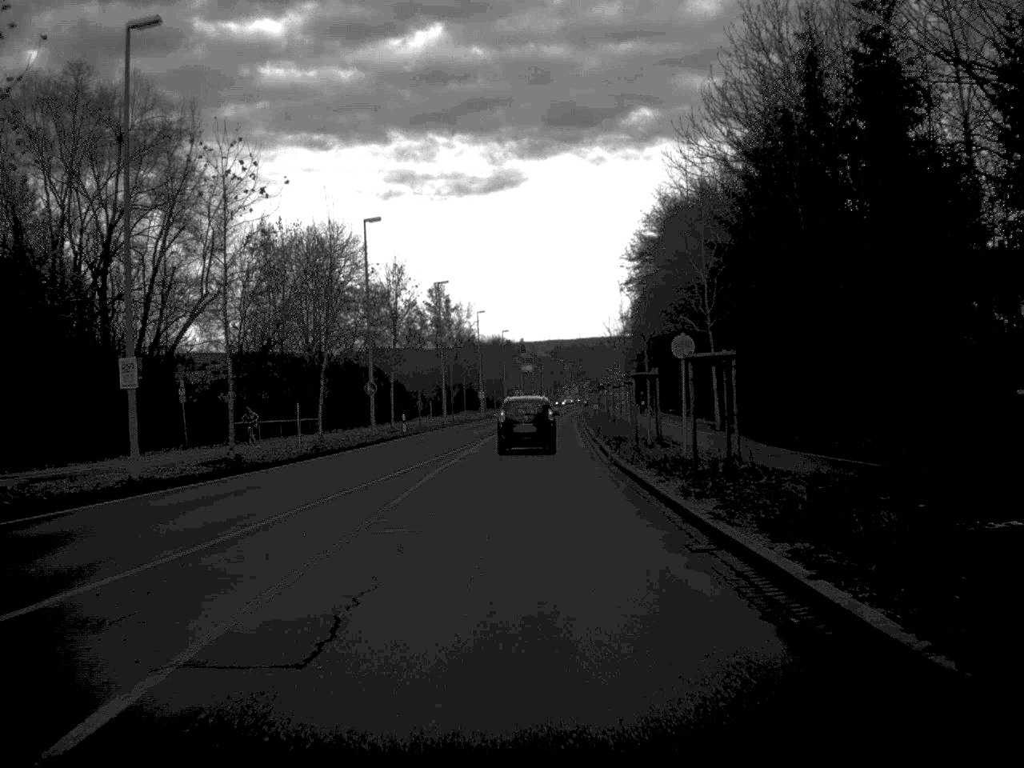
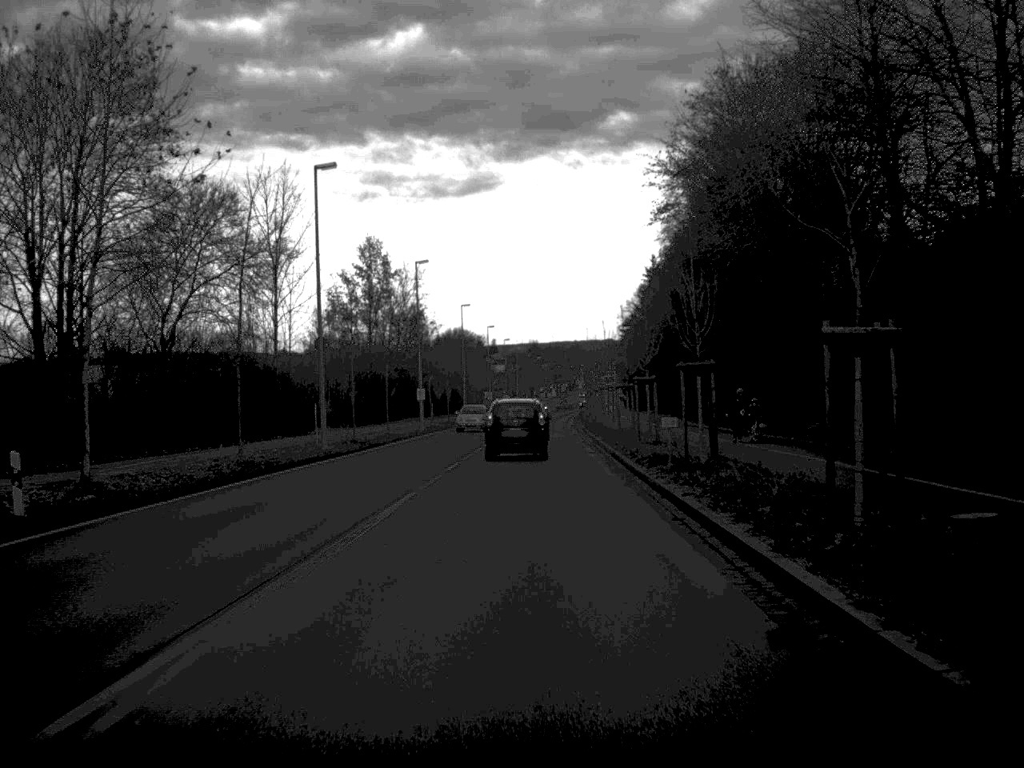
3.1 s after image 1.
(+0.3, +45.1) m; +1°
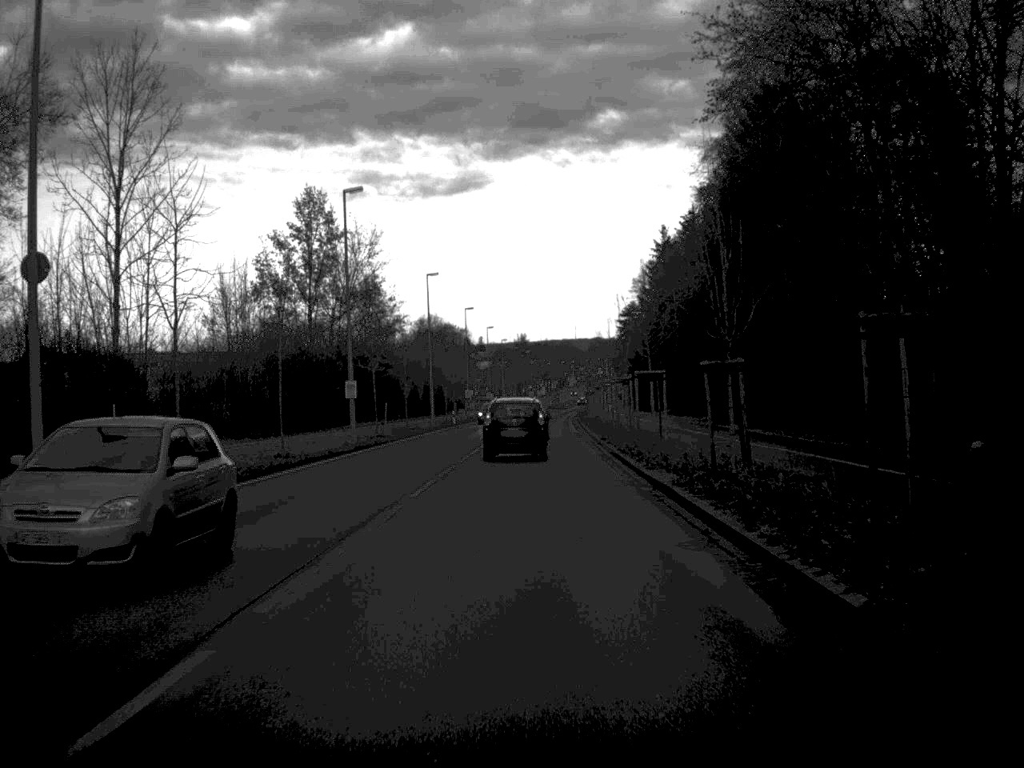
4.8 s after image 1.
(+0.1, +25.8) m; 0°
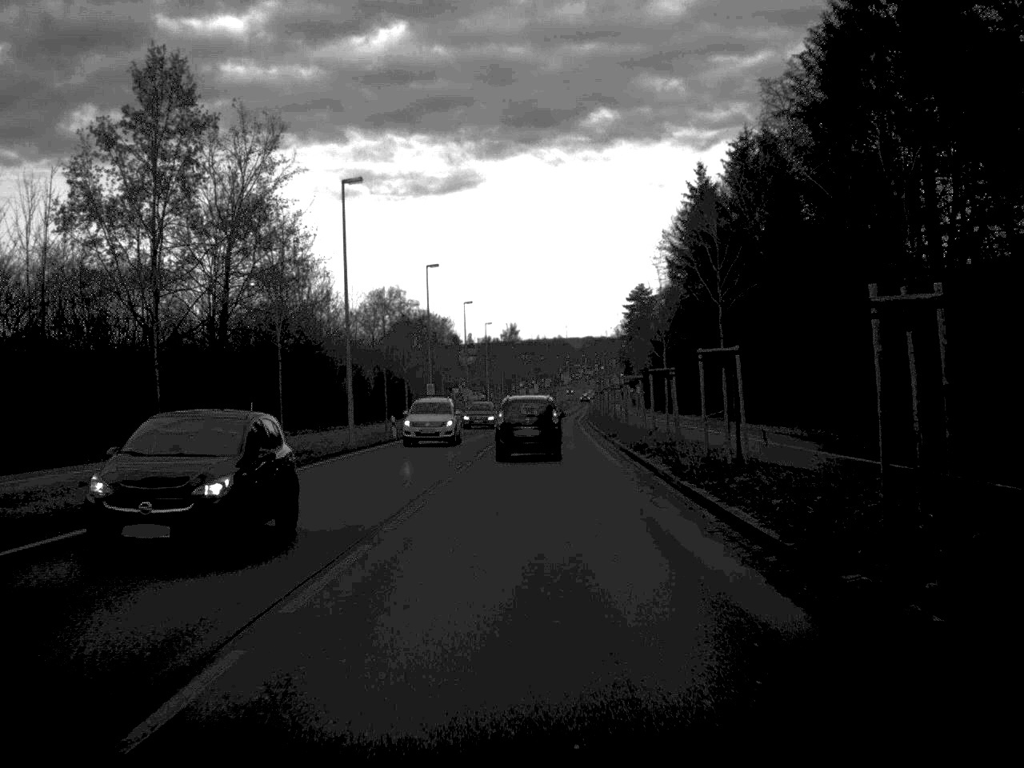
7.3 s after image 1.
(+0.1, +35.4) m; 0°
